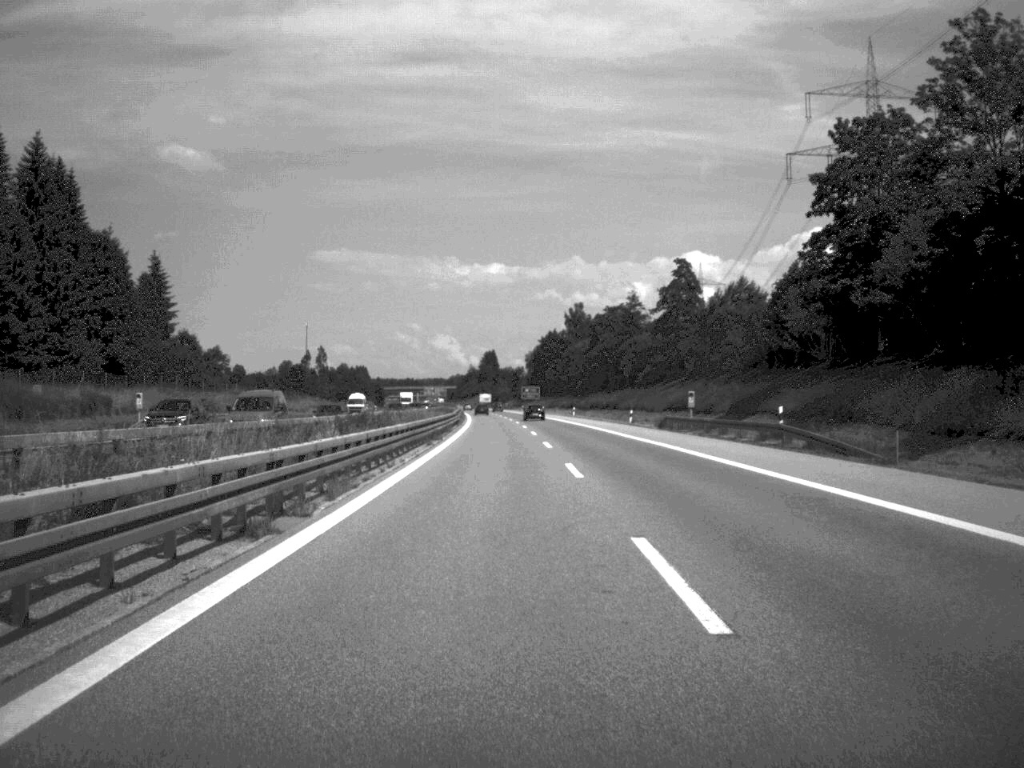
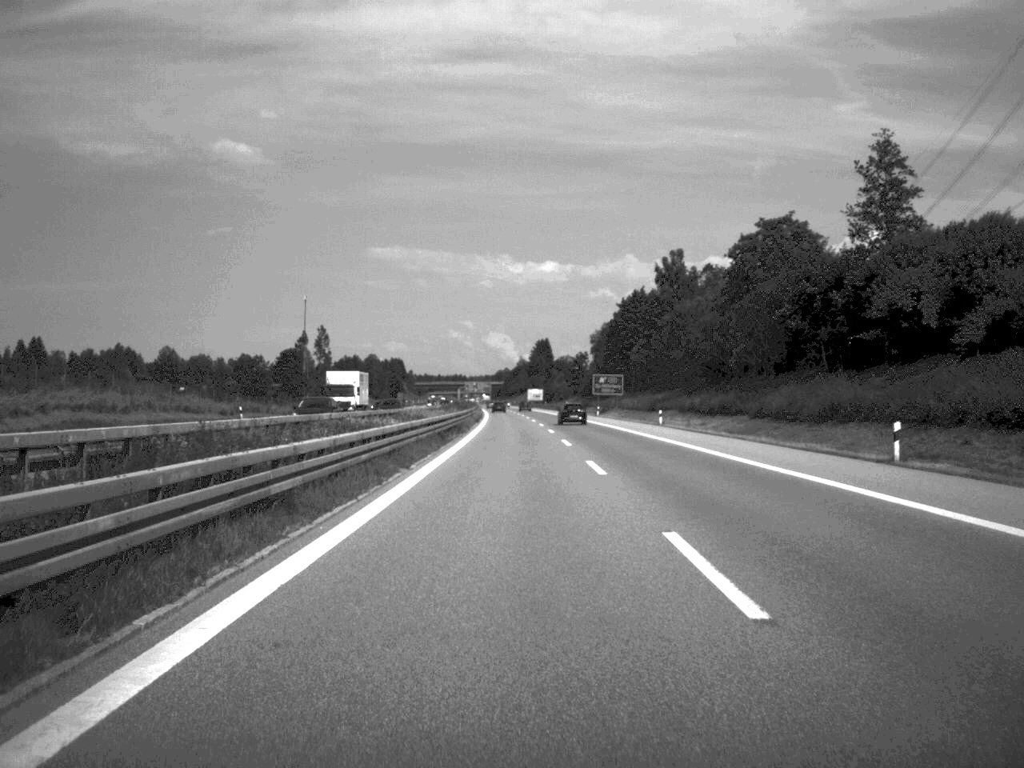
(-2.5, +105.5) m; -2°
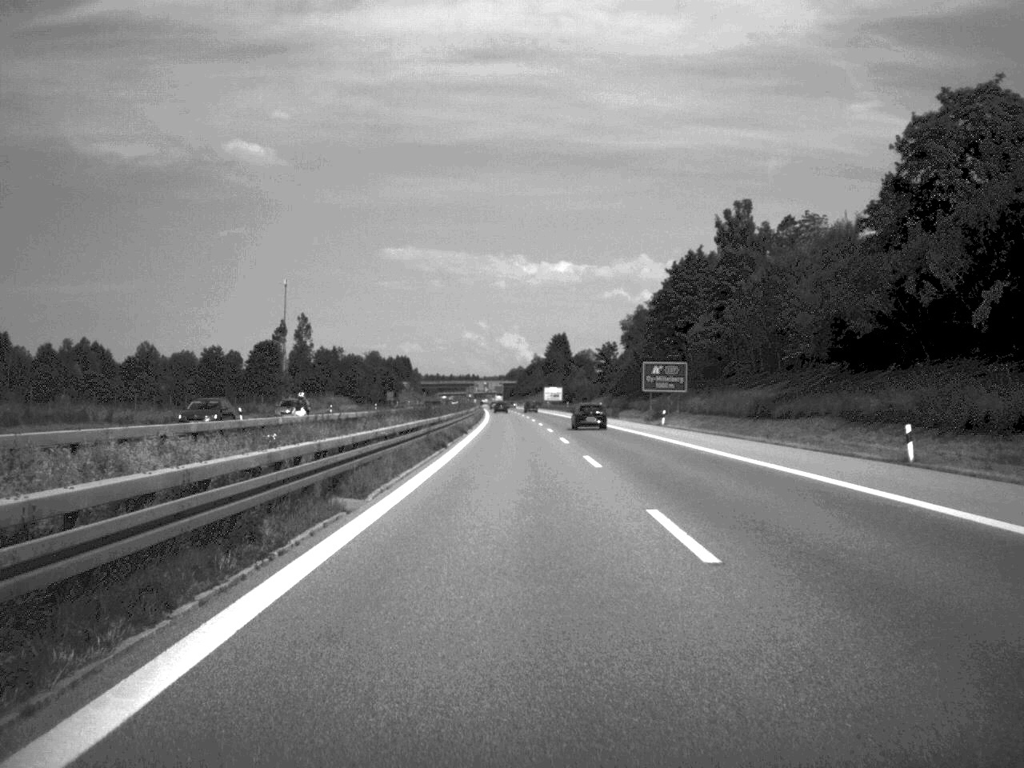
(-0.3, +49.8) m; -1°
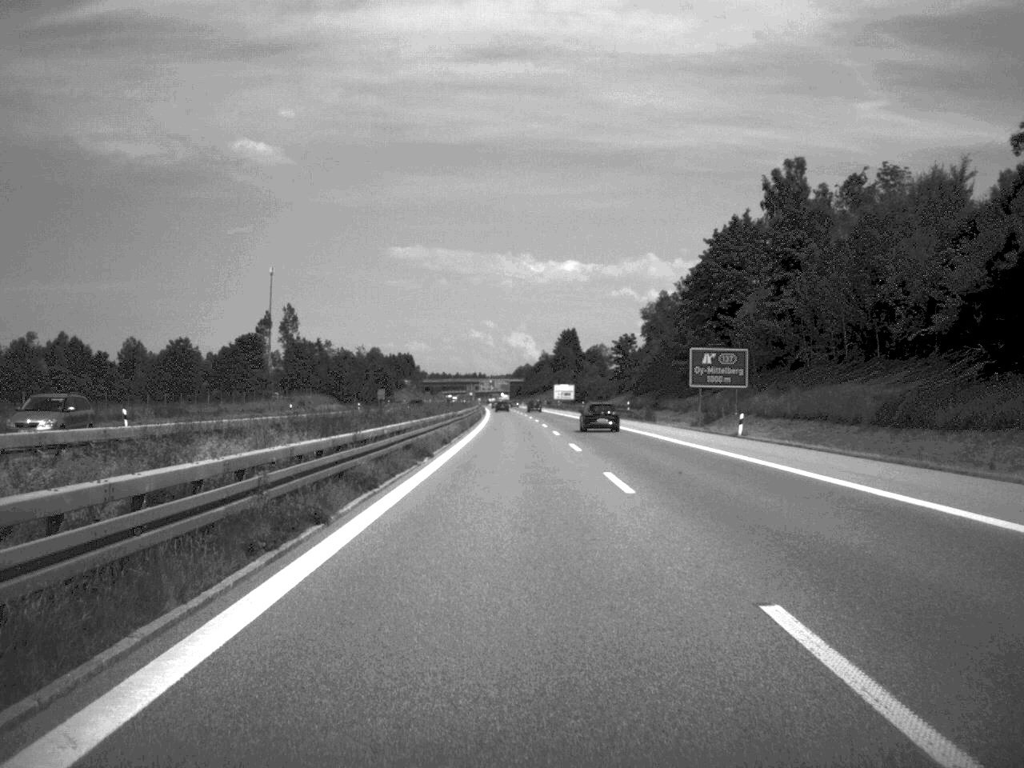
(-0.1, +26.0) m; 0°
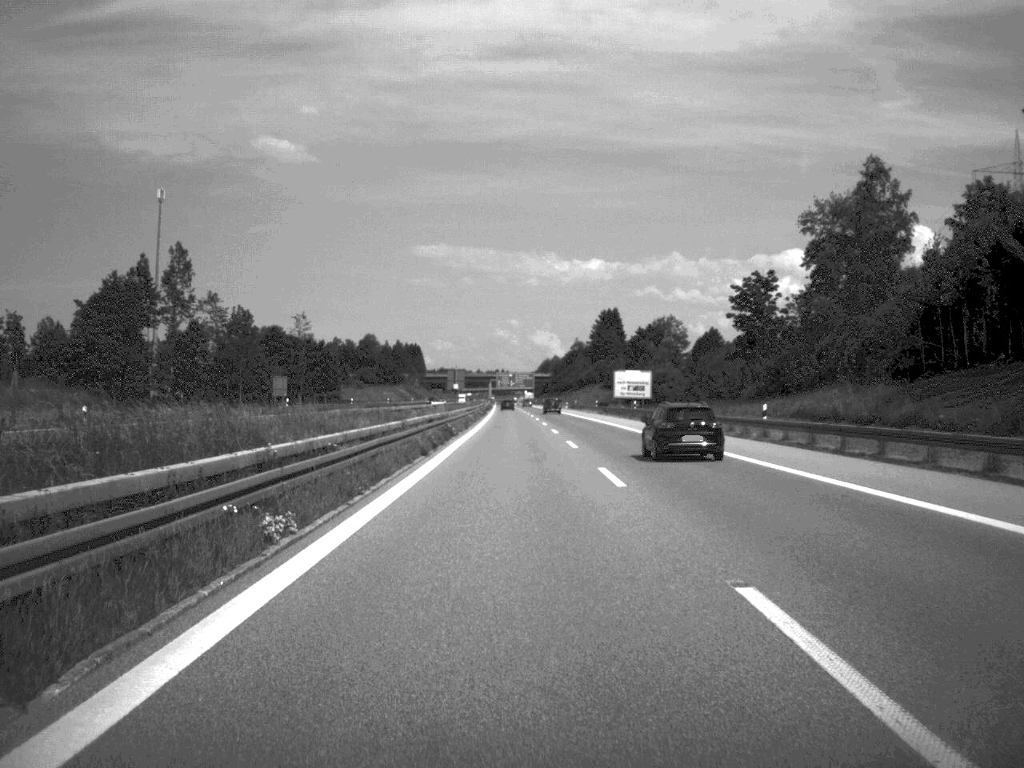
(-1.1, +104.6) m; -1°
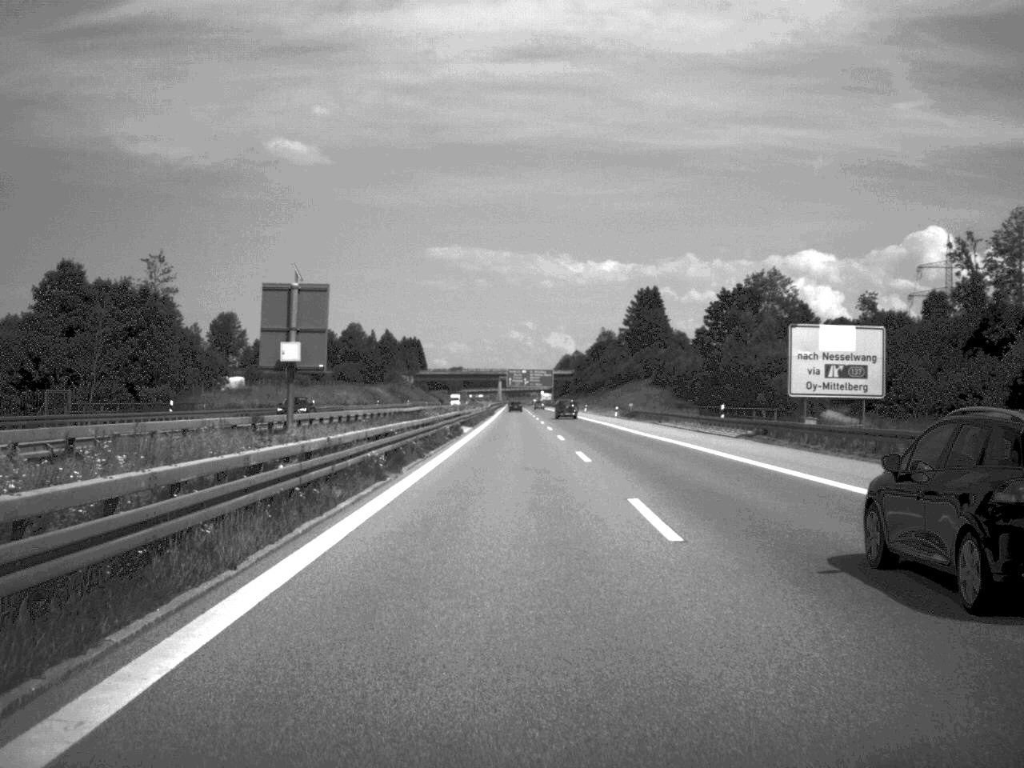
(-0.5, +79.1) m; -1°
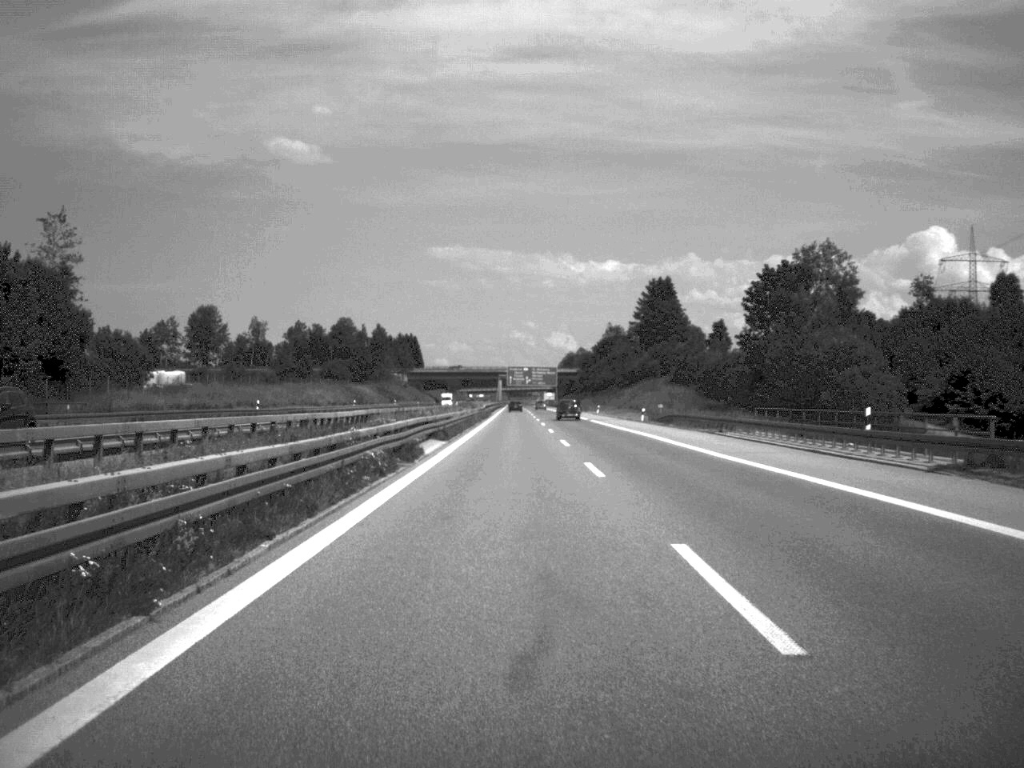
(0.0, +24.3) m; 0°
